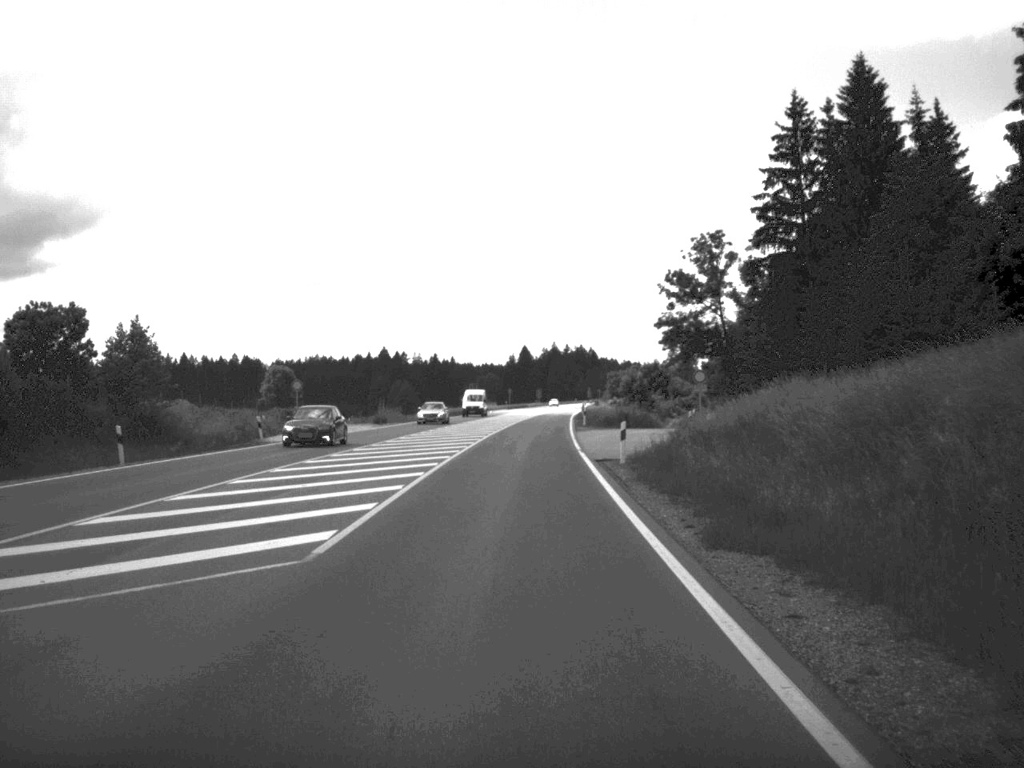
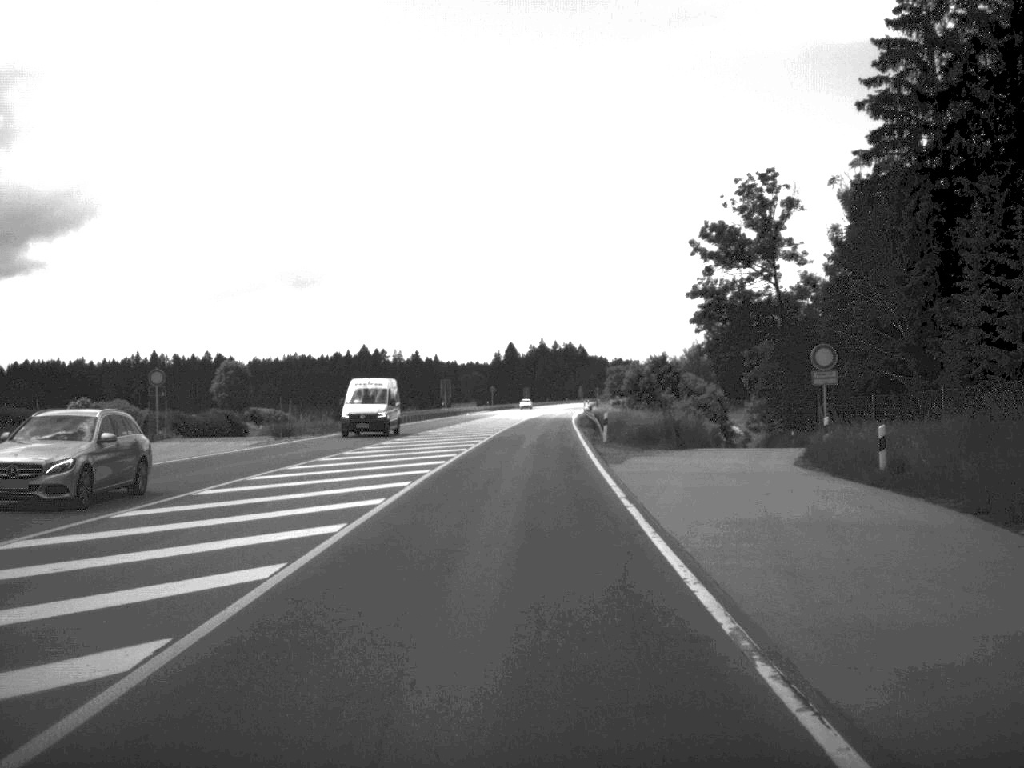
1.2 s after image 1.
(+0.1, +31.9) m; 0°
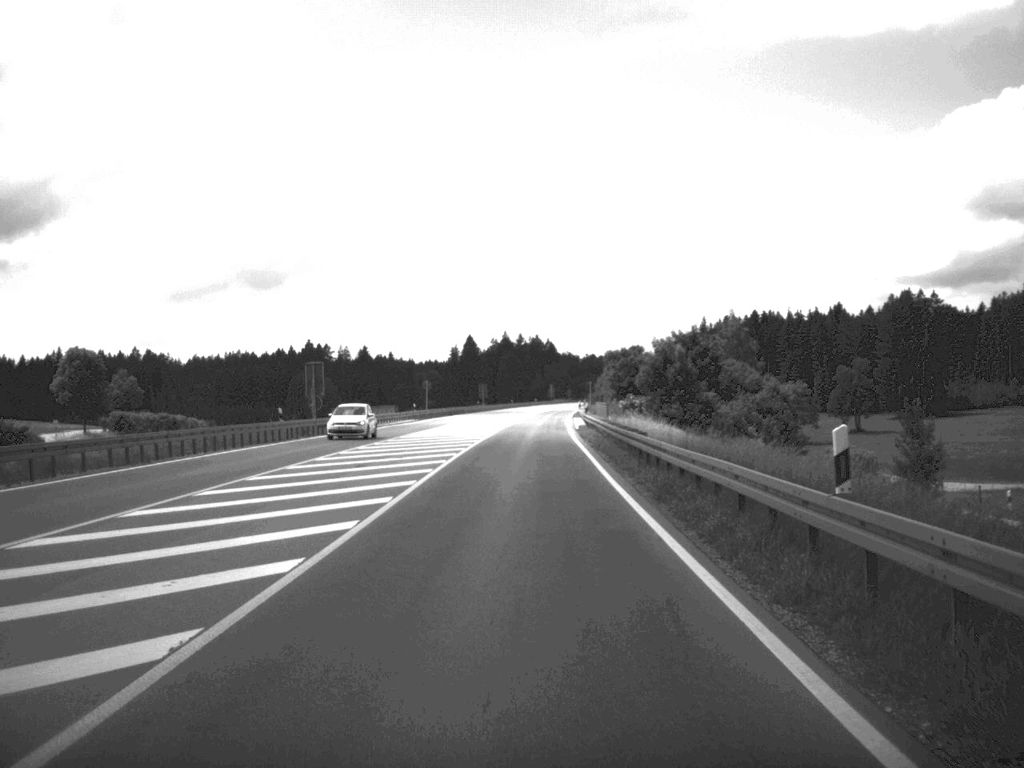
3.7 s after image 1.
(+0.8, +64.2) m; +1°
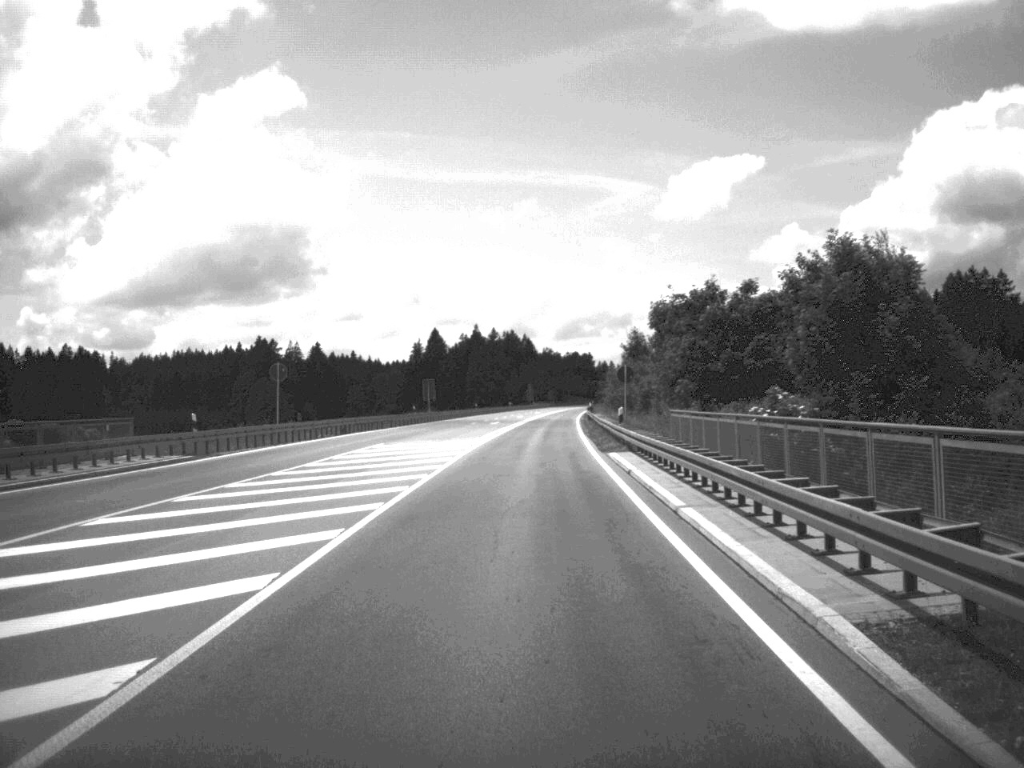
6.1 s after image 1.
(+0.5, +61.6) m; +1°
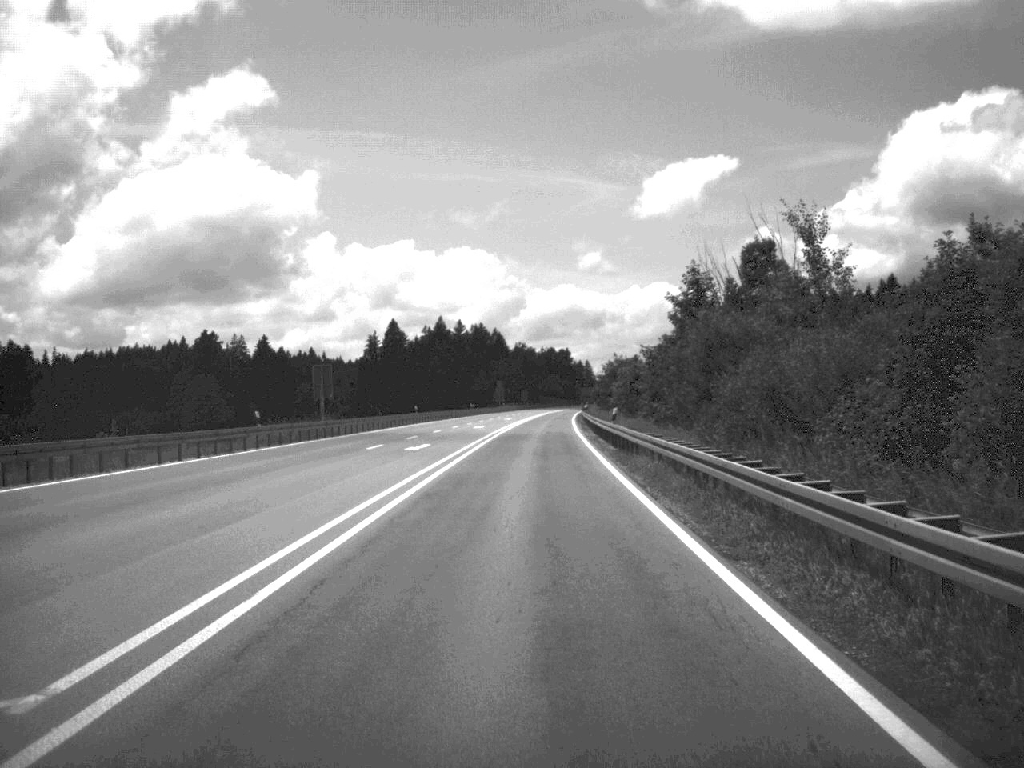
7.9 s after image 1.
(+0.5, +47.7) m; +1°
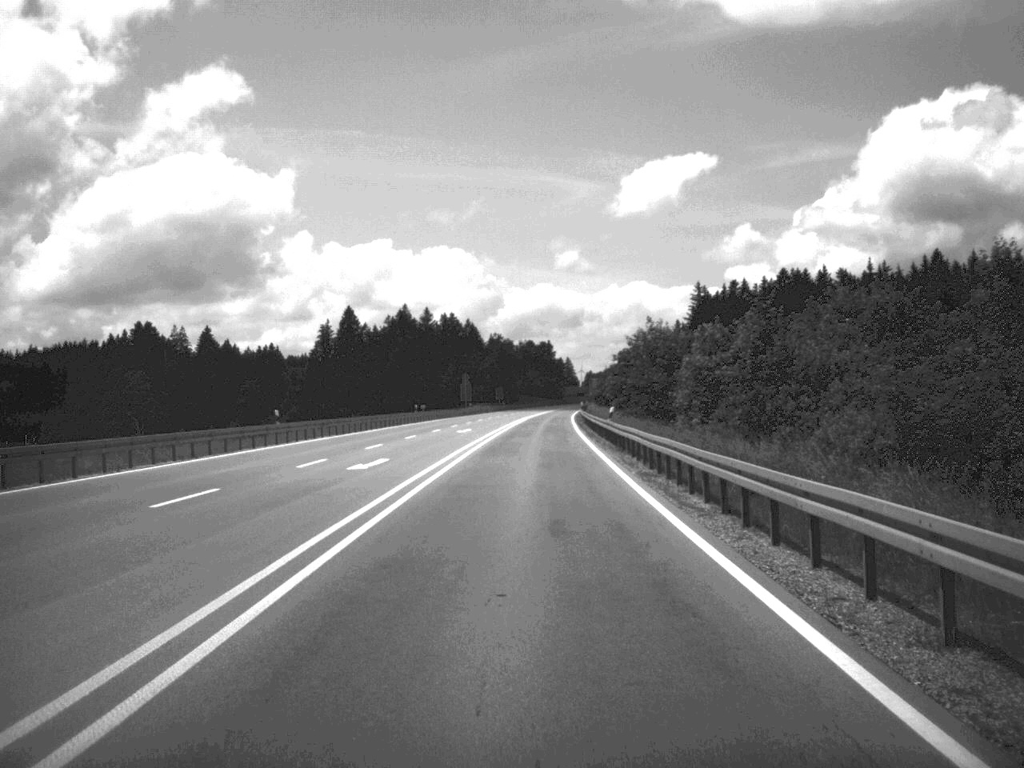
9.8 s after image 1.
(+0.3, +48.0) m; +1°
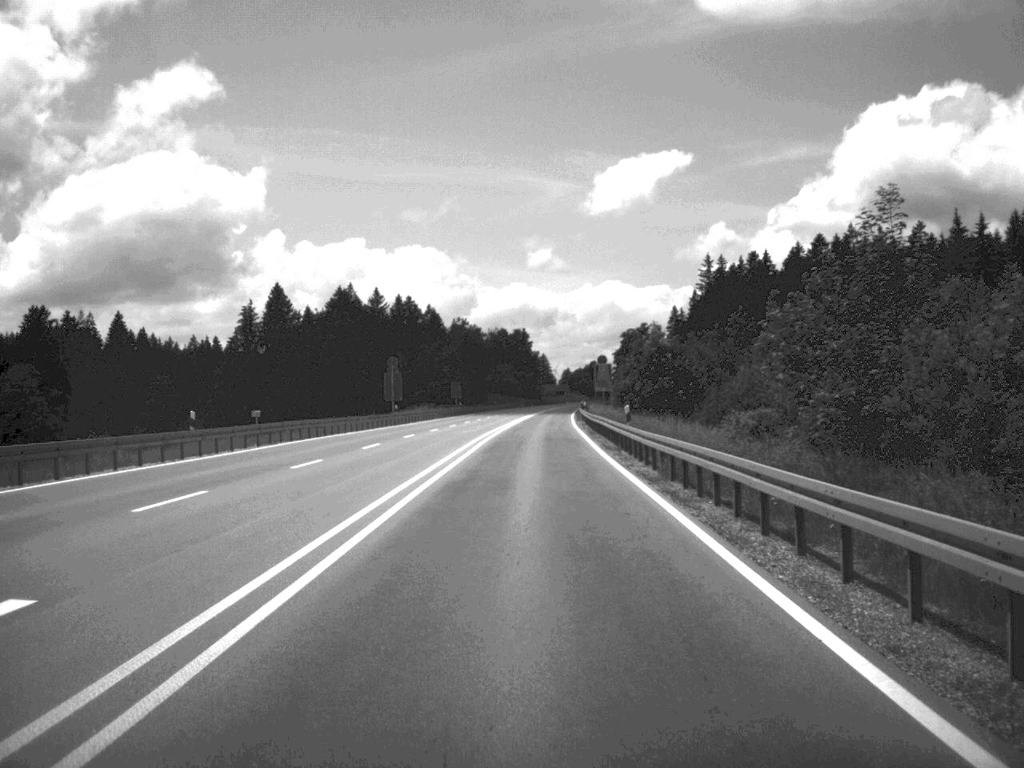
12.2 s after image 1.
(+0.5, +60.3) m; +1°
